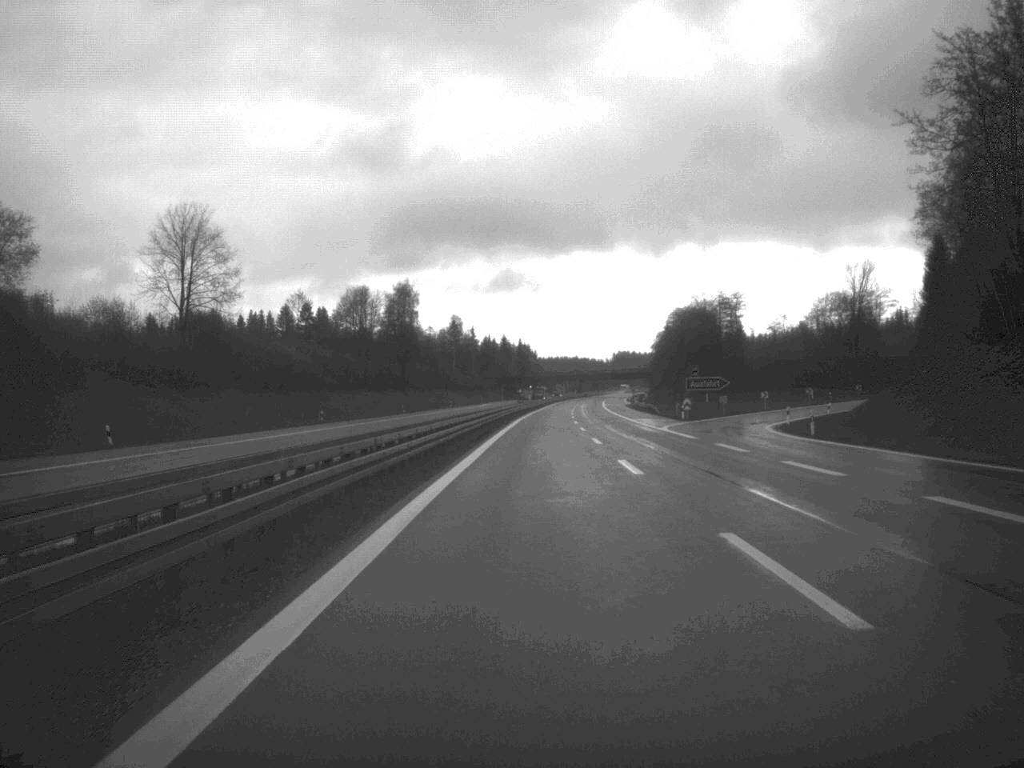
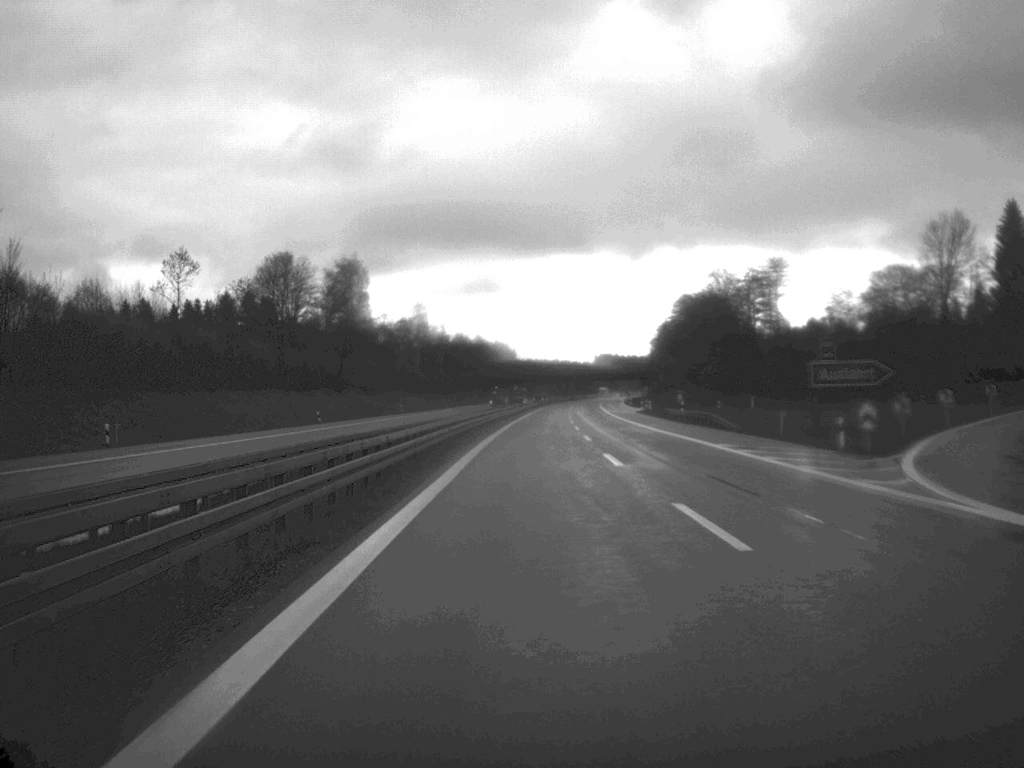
(+0.3, +48.6) m; +1°
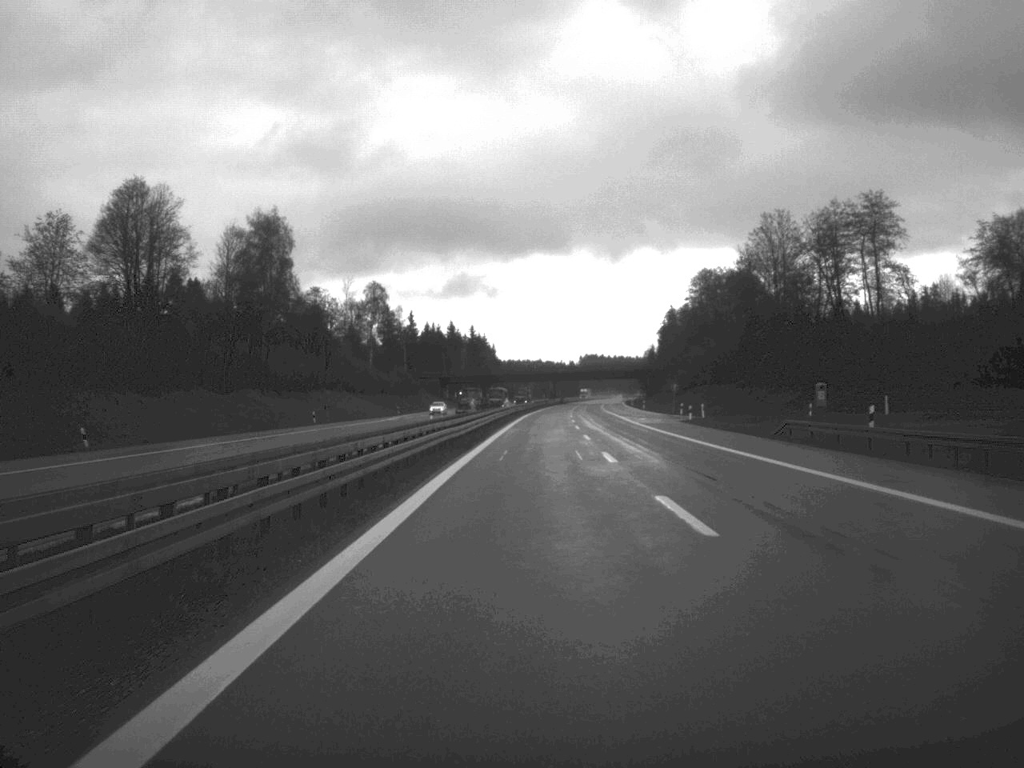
(+0.3, +51.5) m; +1°
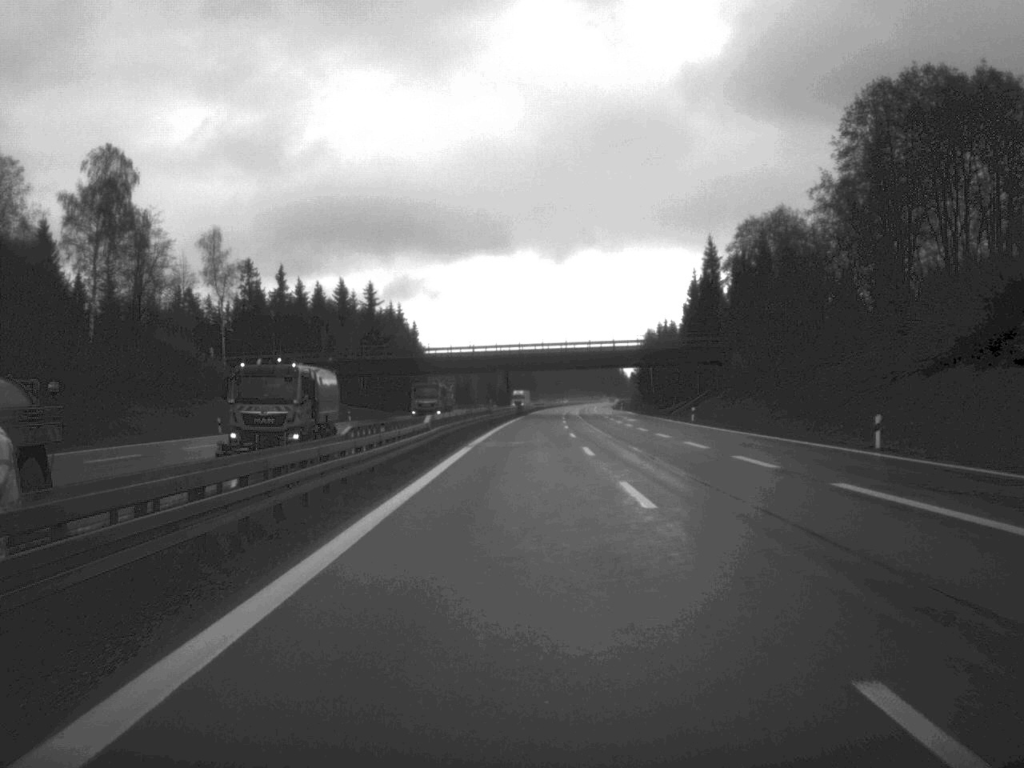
(+2.3, +120.0) m; +2°
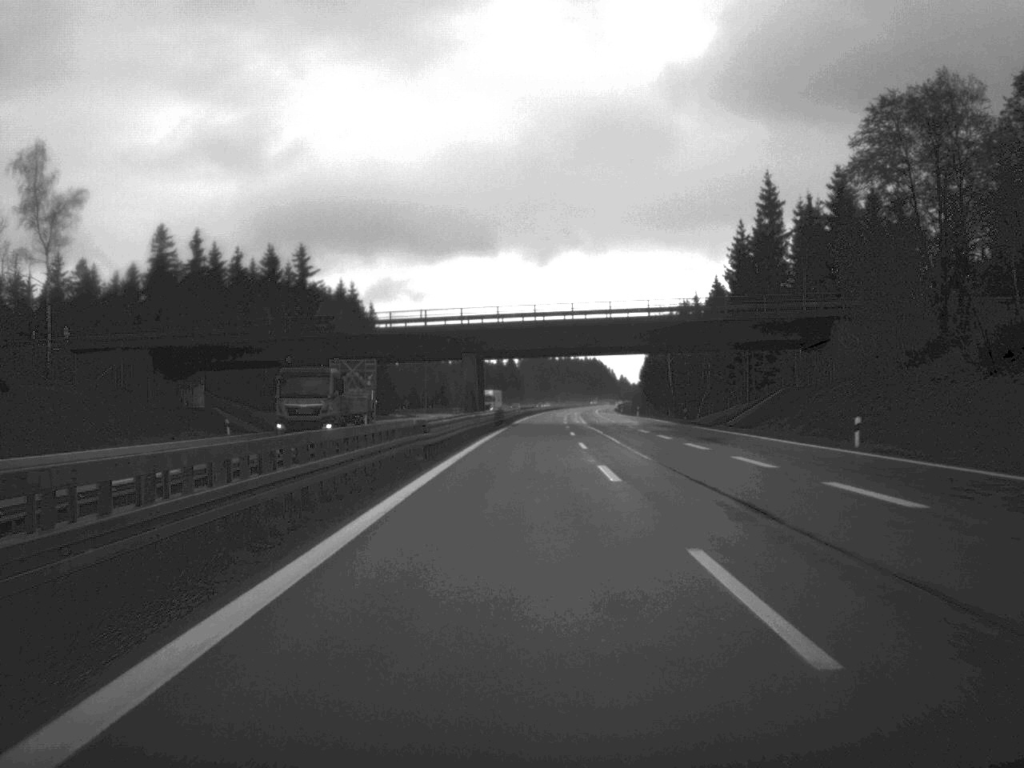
(+0.2, +46.7) m; +1°
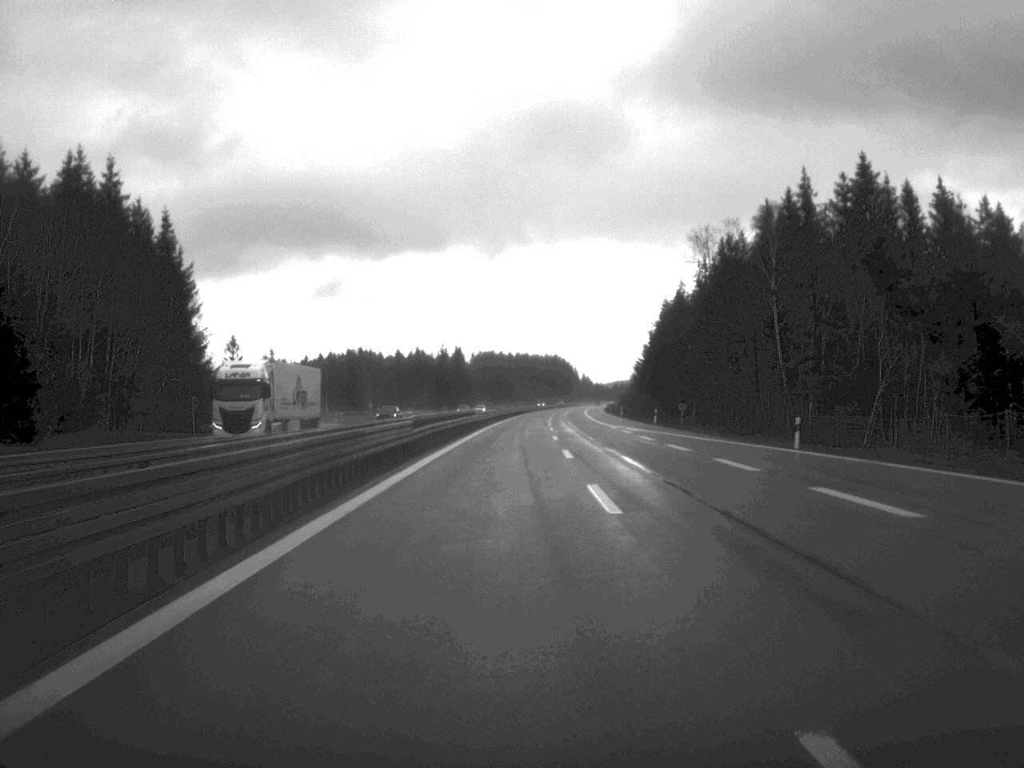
(+1.5, +96.0) m; +2°
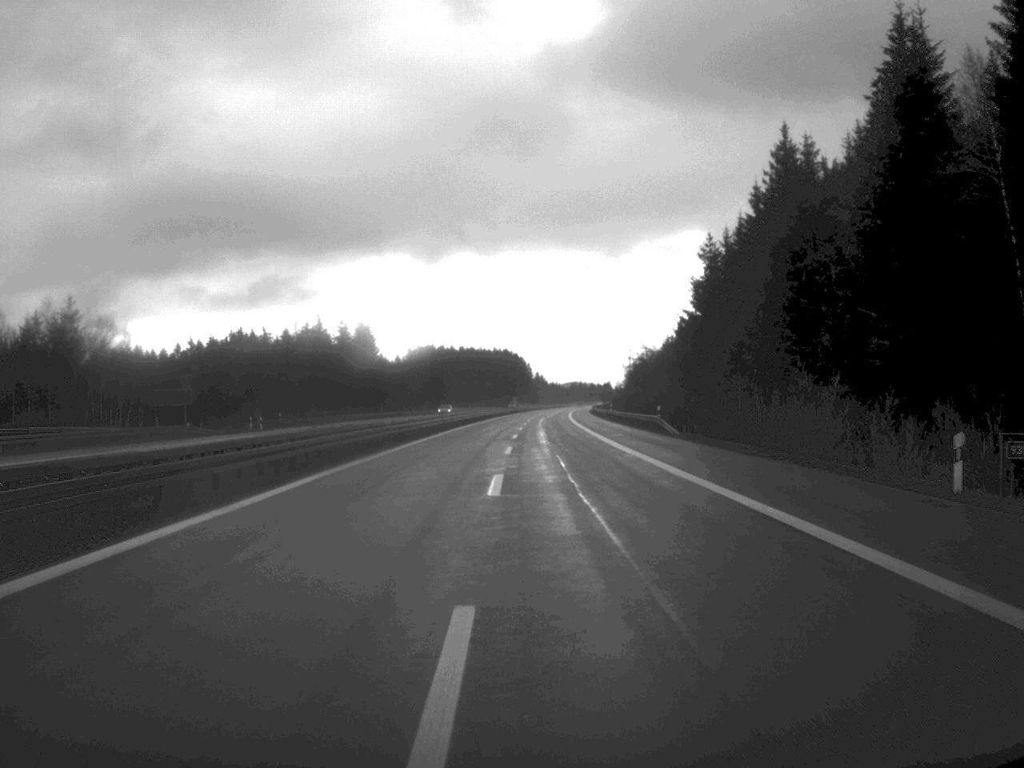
(+2.5, +120.2) m; +2°
